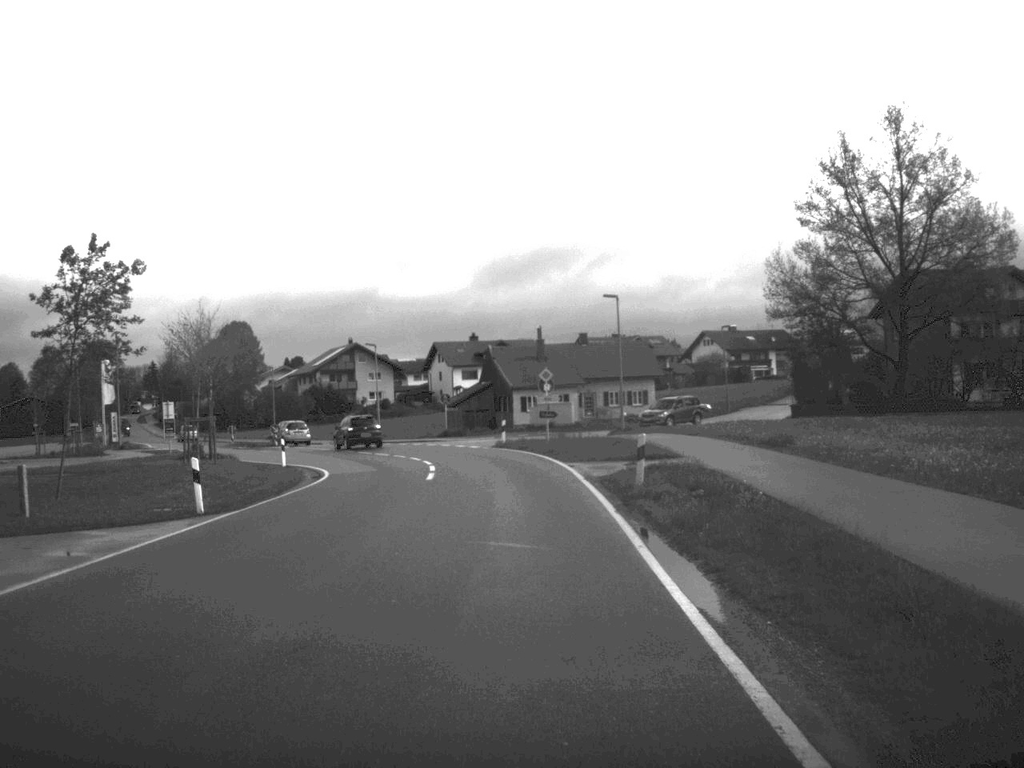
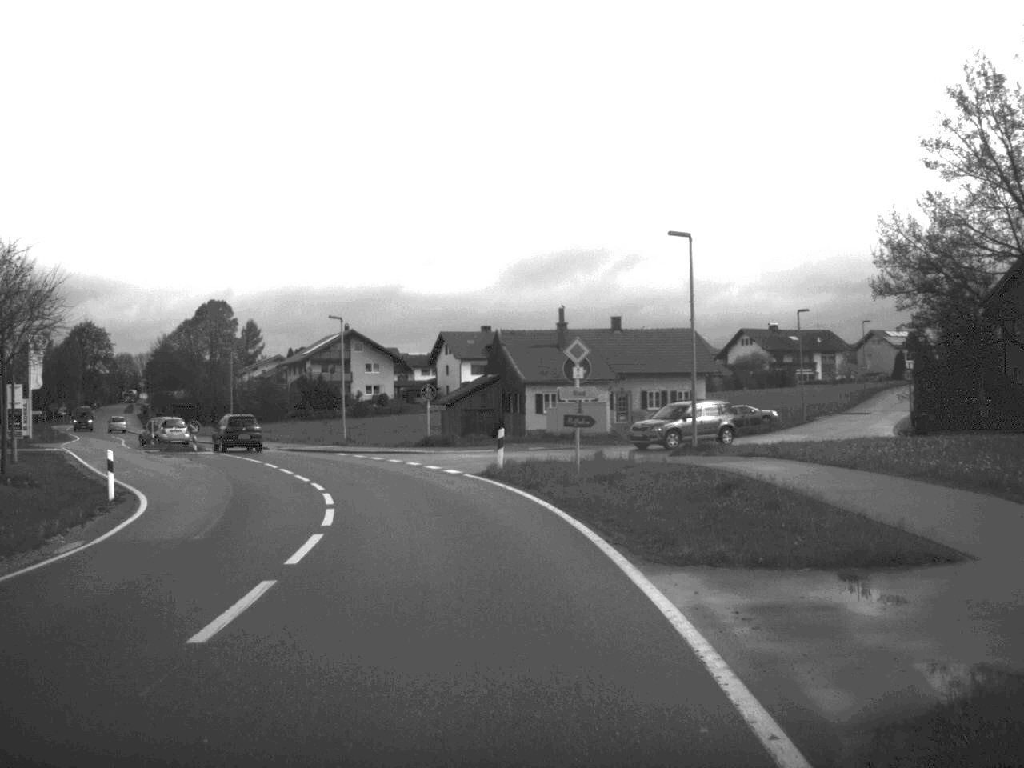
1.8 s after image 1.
(+0.1, +20.9) m; -1°
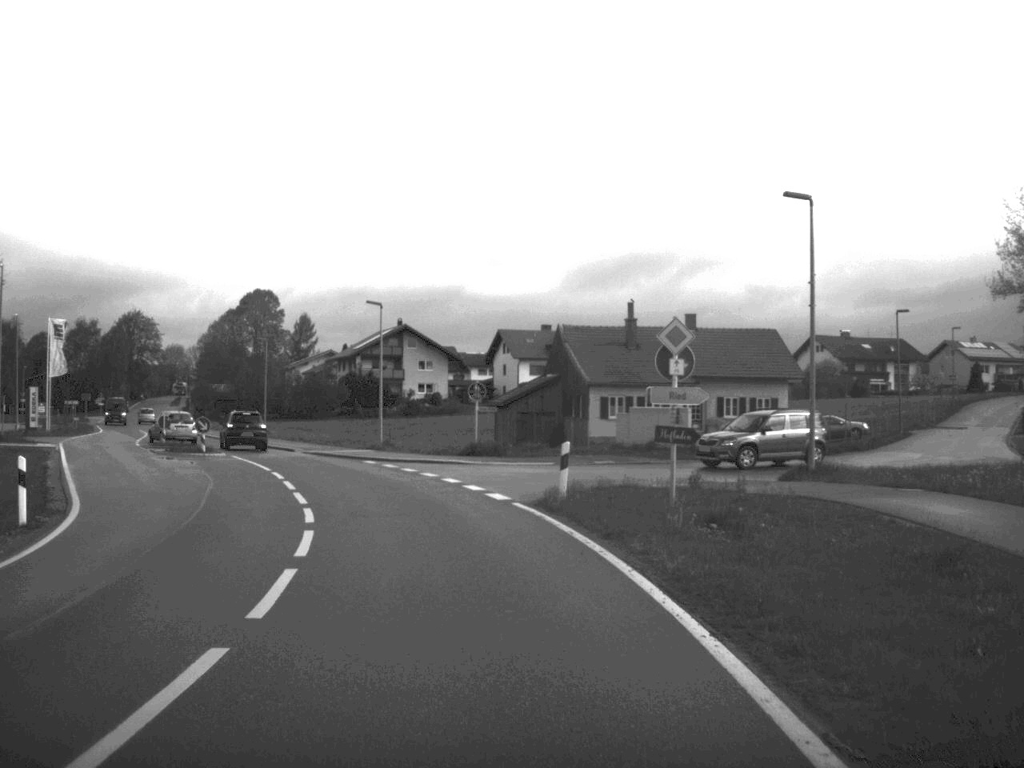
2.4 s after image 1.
(-0.2, +7.8) m; -3°
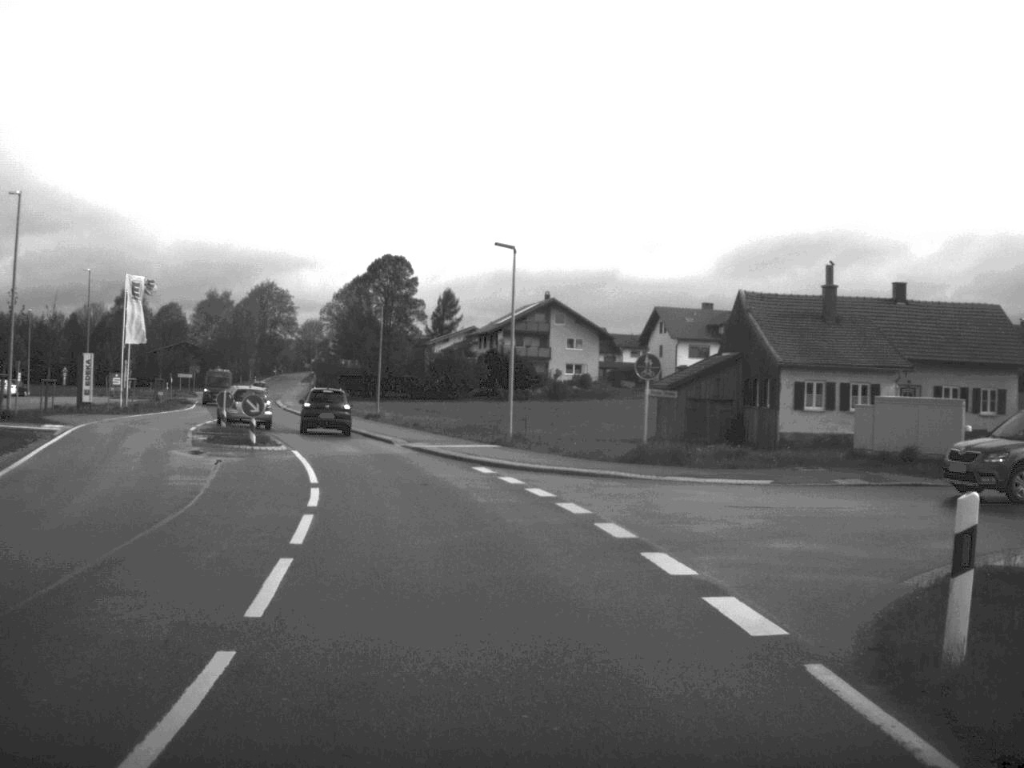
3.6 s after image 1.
(-0.8, +13.9) m; -7°
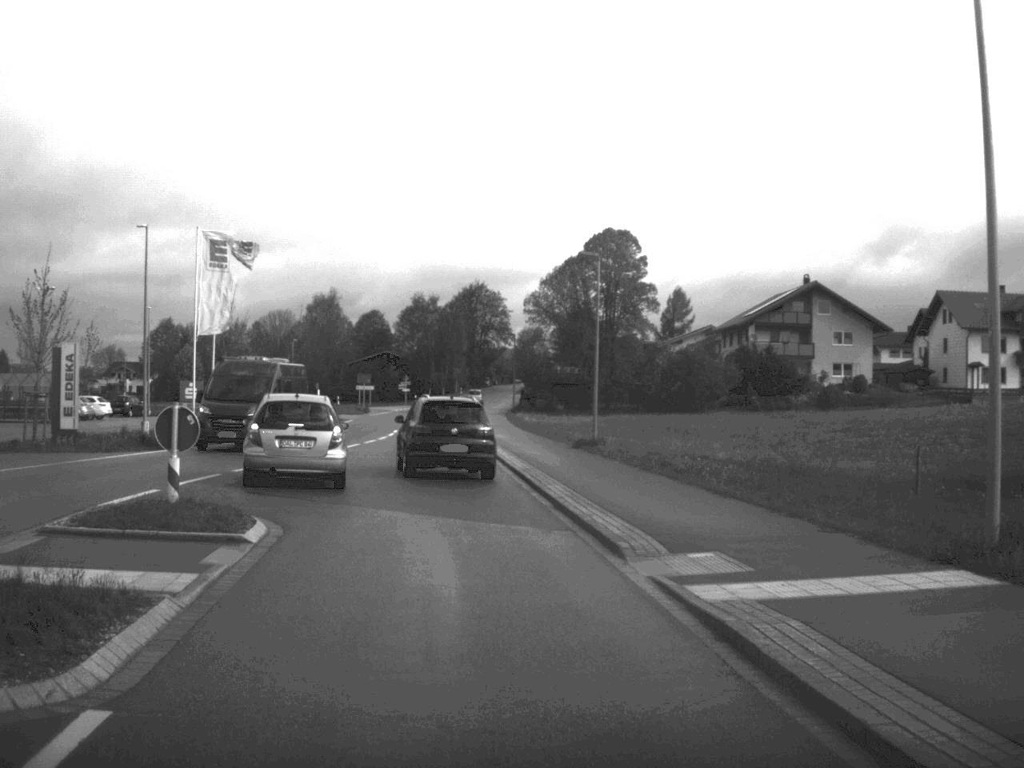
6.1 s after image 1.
(-2.5, +26.7) m; -10°
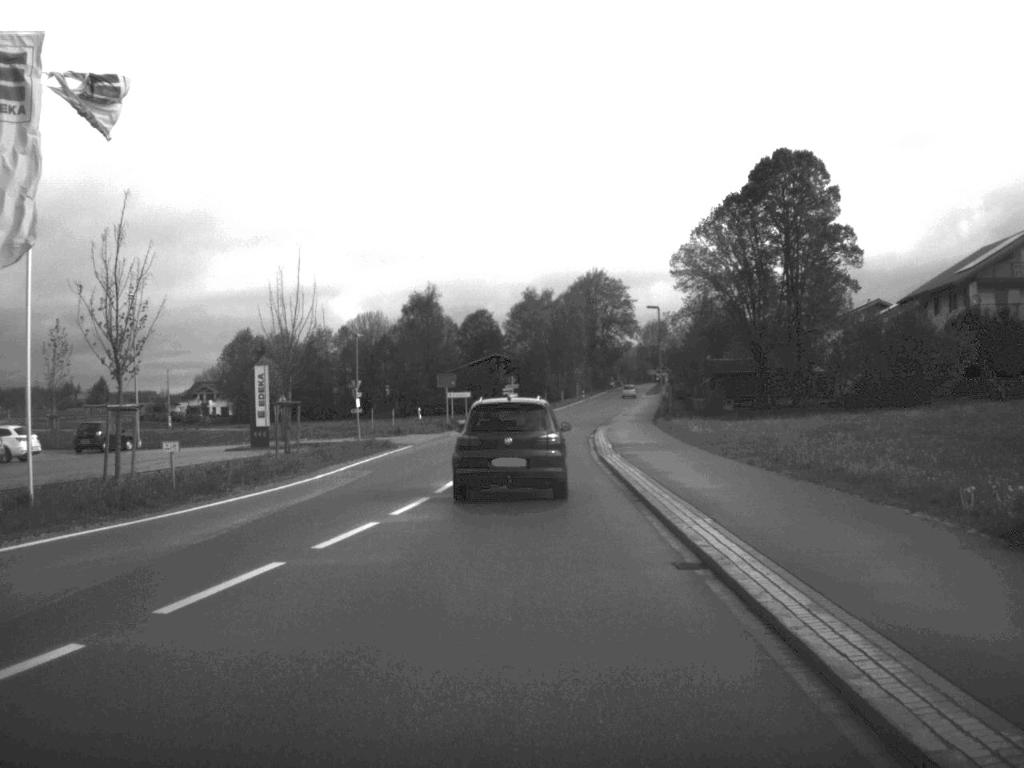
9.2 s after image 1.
(-1.7, +29.2) m; -5°
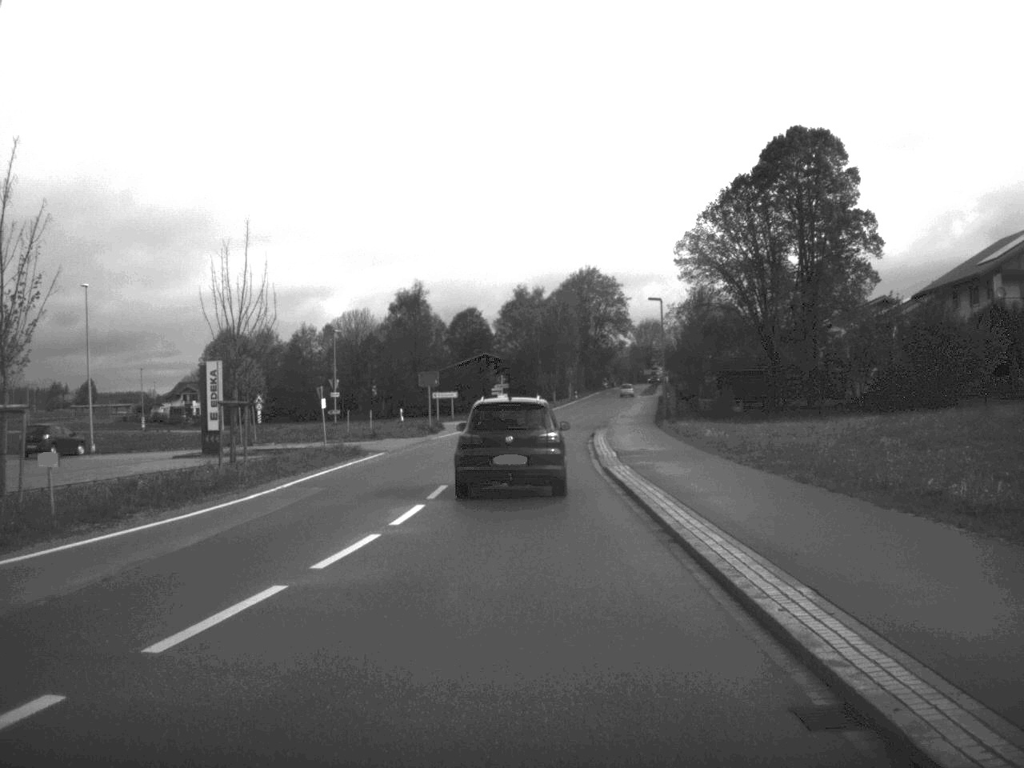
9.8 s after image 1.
(0.0, +5.9) m; 0°
